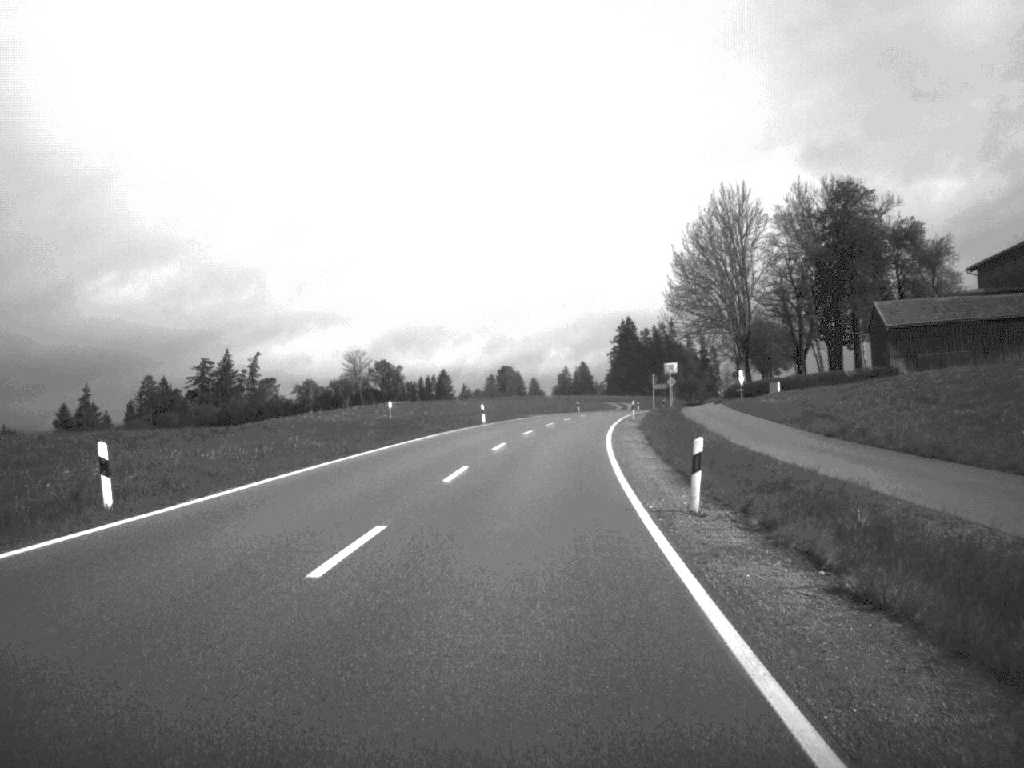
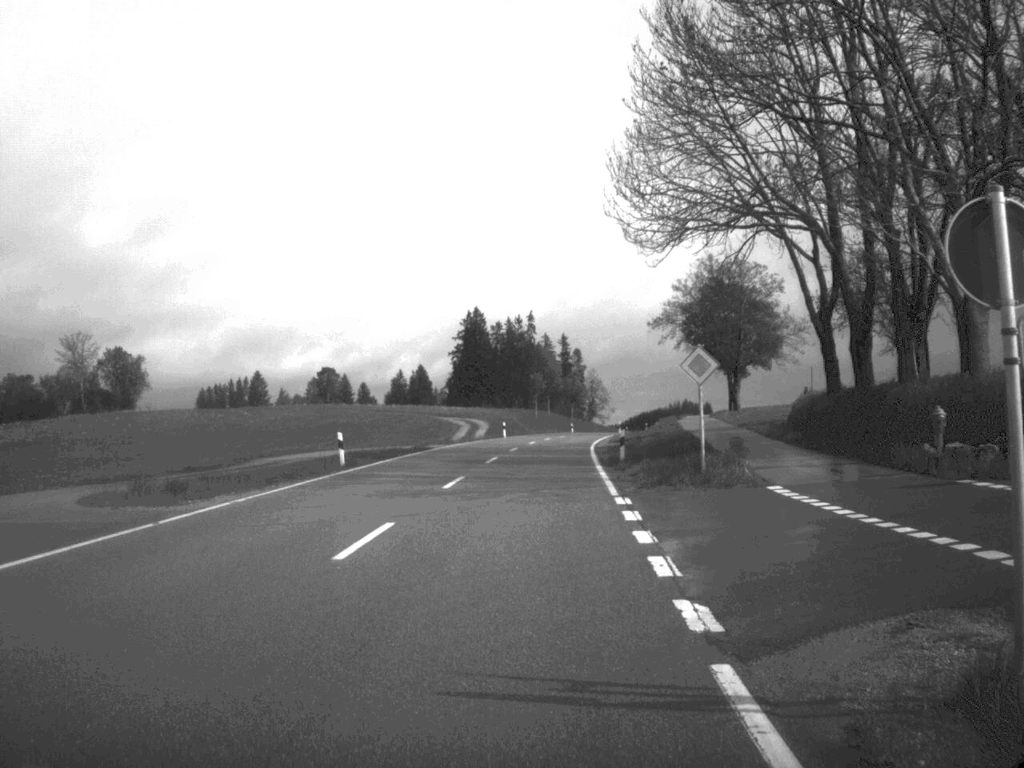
(+5.2, +80.0) m; +7°
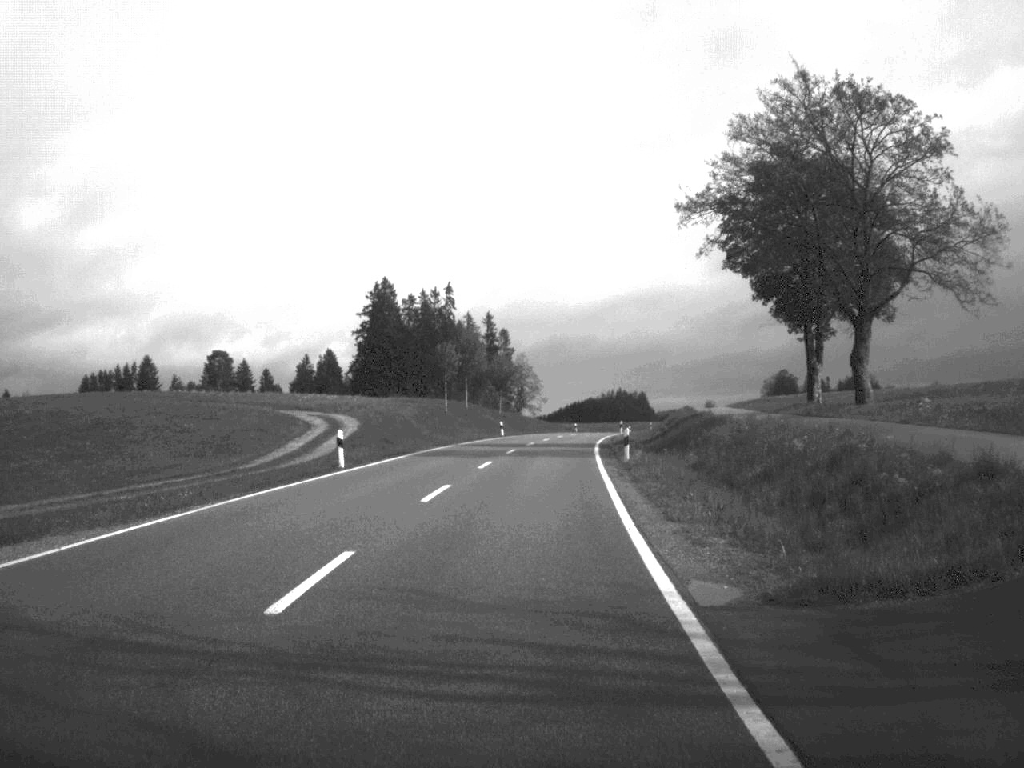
(+1.4, +50.5) m; +3°
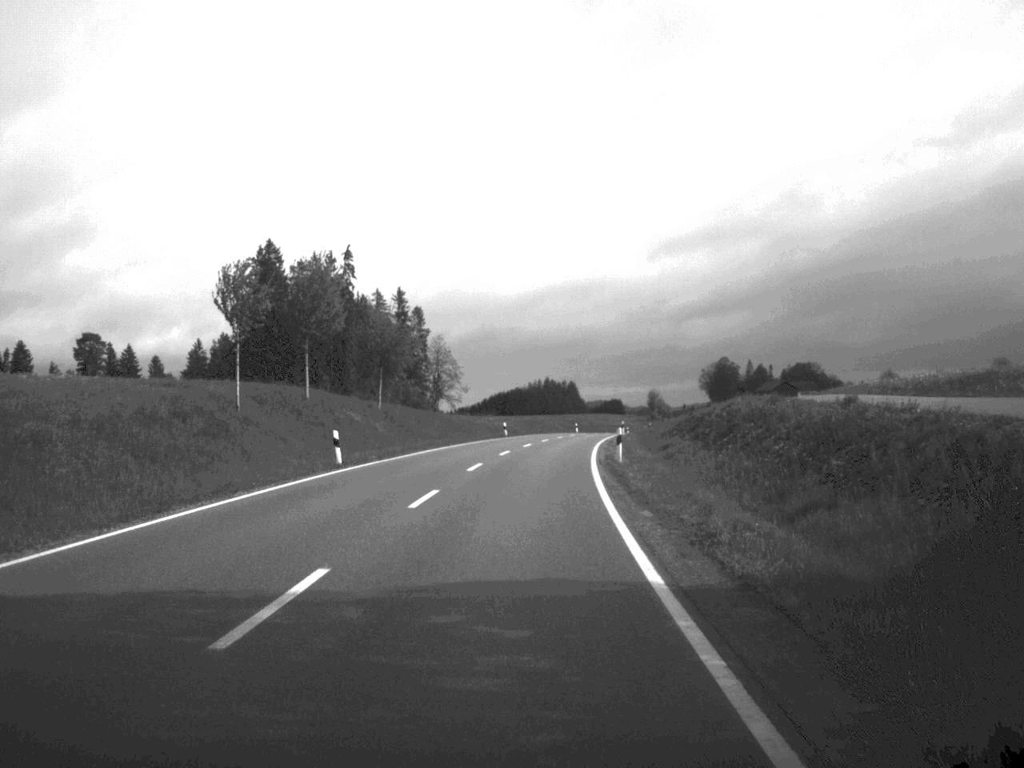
(+1.4, +48.1) m; +3°
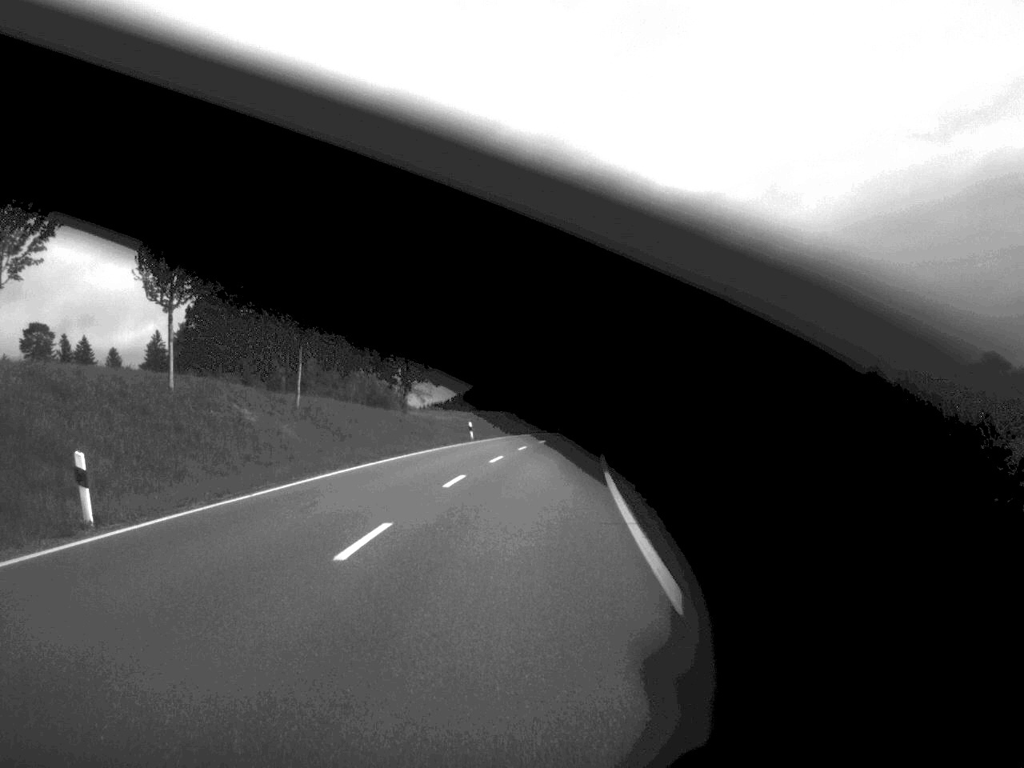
(+0.2, +19.0) m; +1°
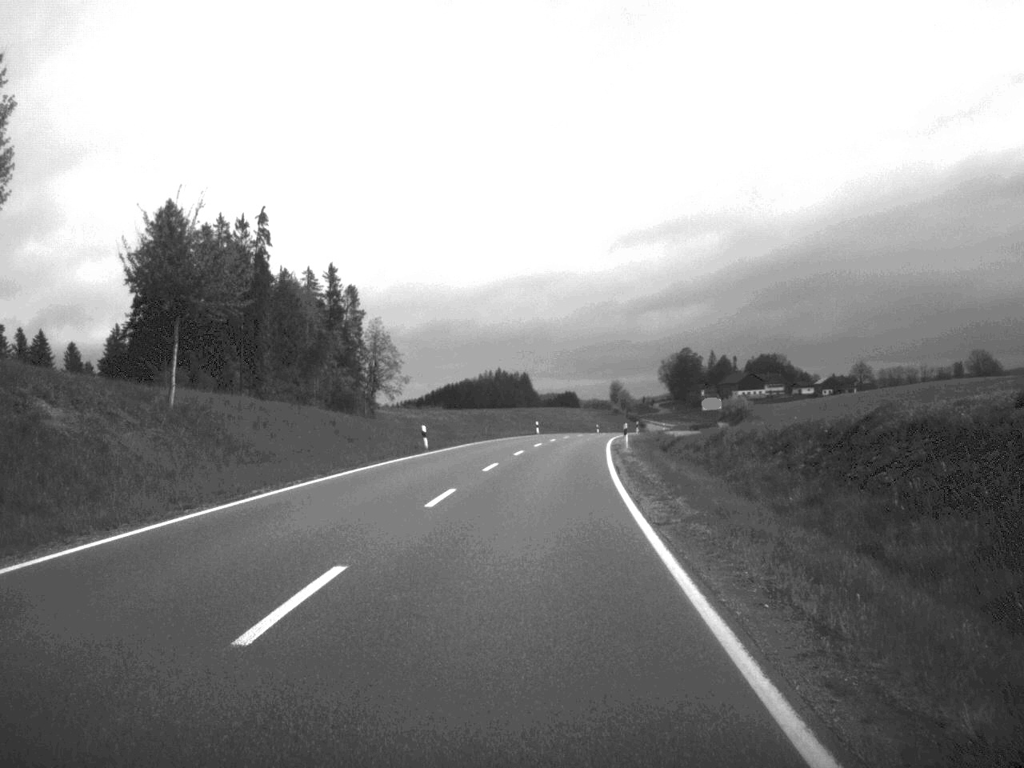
(+0.1, +16.1) m; +1°
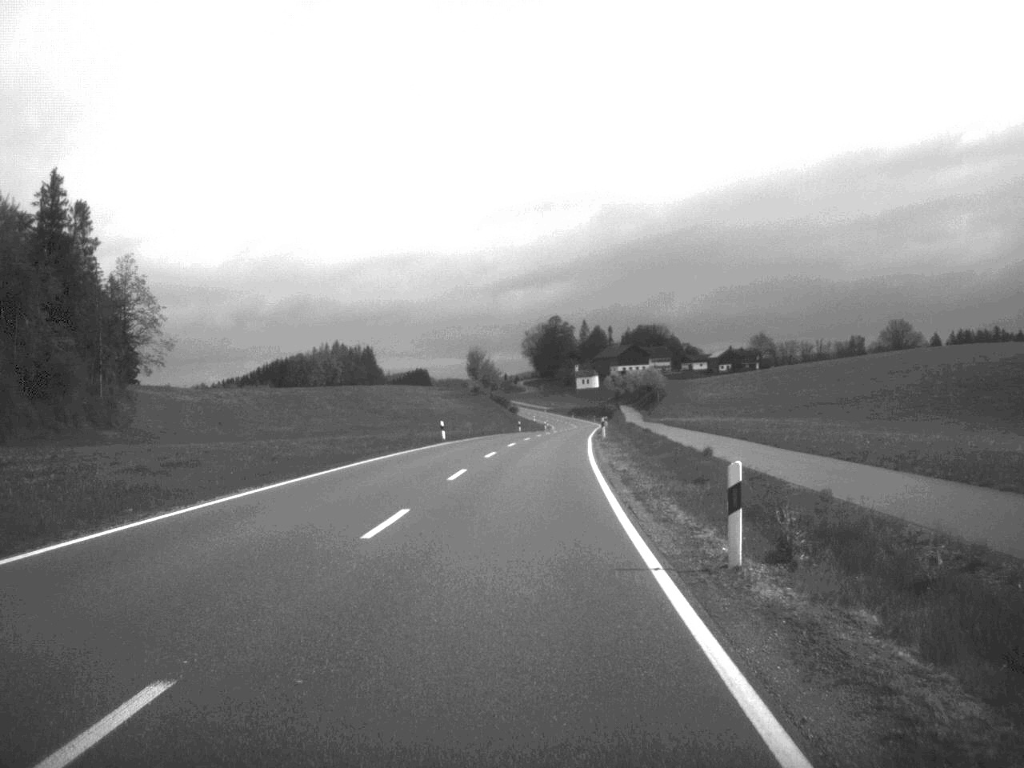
(+5.0, +87.0) m; +6°
